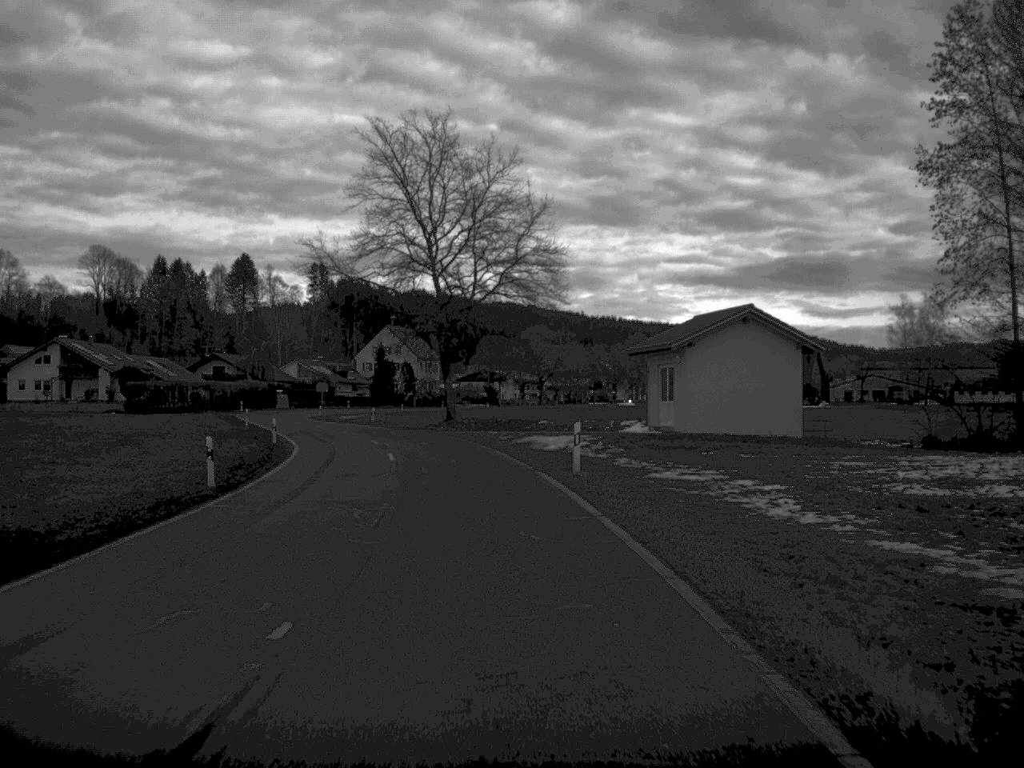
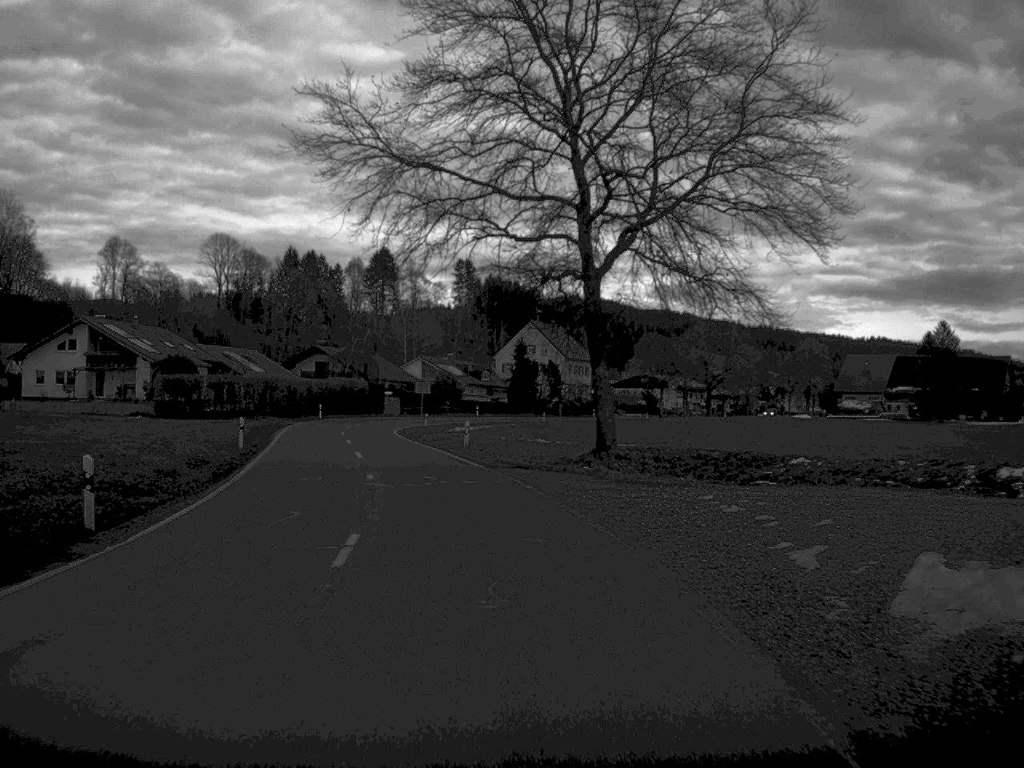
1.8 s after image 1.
(-1.8, +32.5) m; -7°
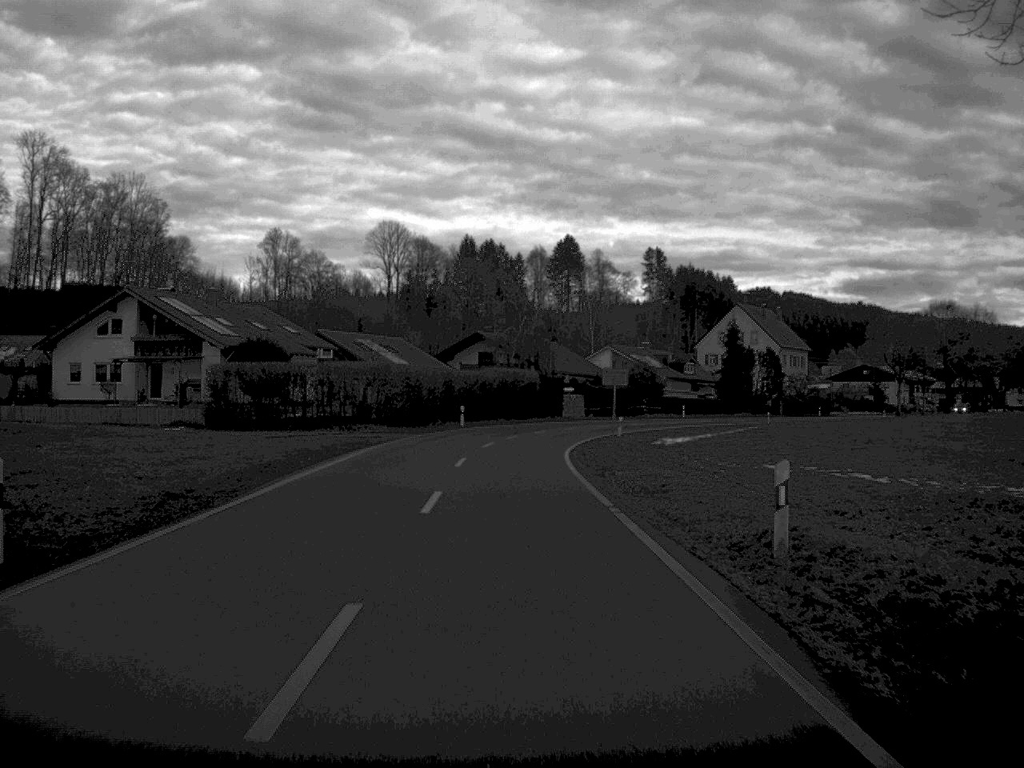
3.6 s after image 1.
(-2.4, +30.2) m; -8°
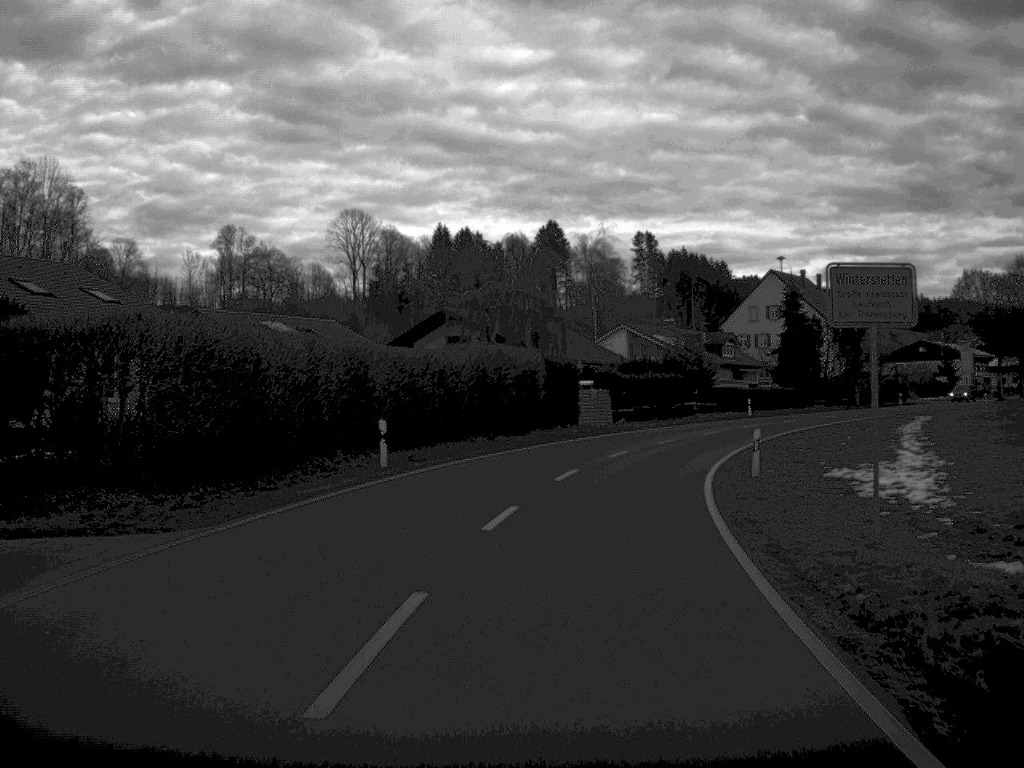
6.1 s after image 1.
(-0.4, +35.4) m; +1°
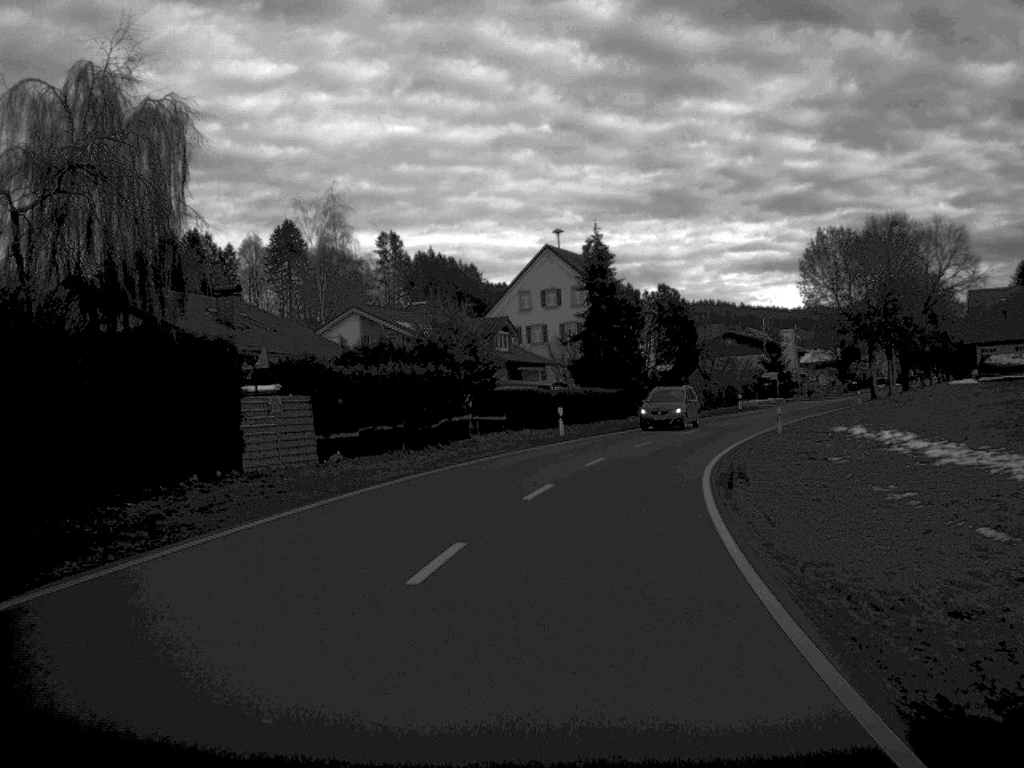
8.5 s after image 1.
(+2.8, +30.8) m; +11°
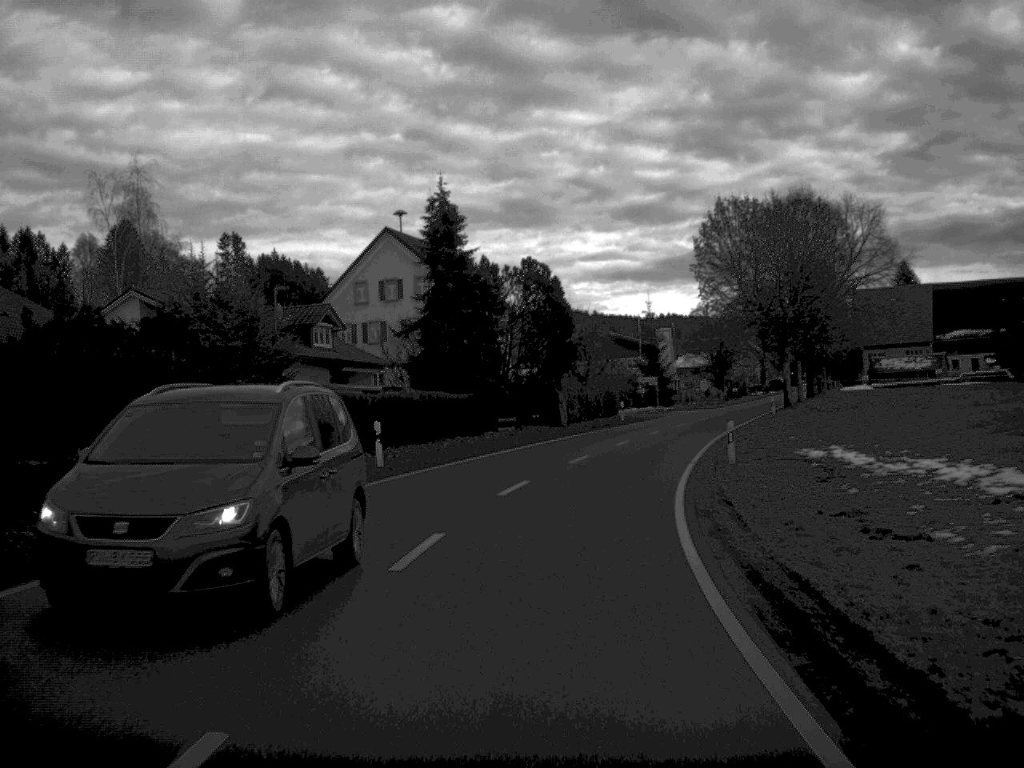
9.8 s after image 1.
(+1.0, +16.8) m; +7°
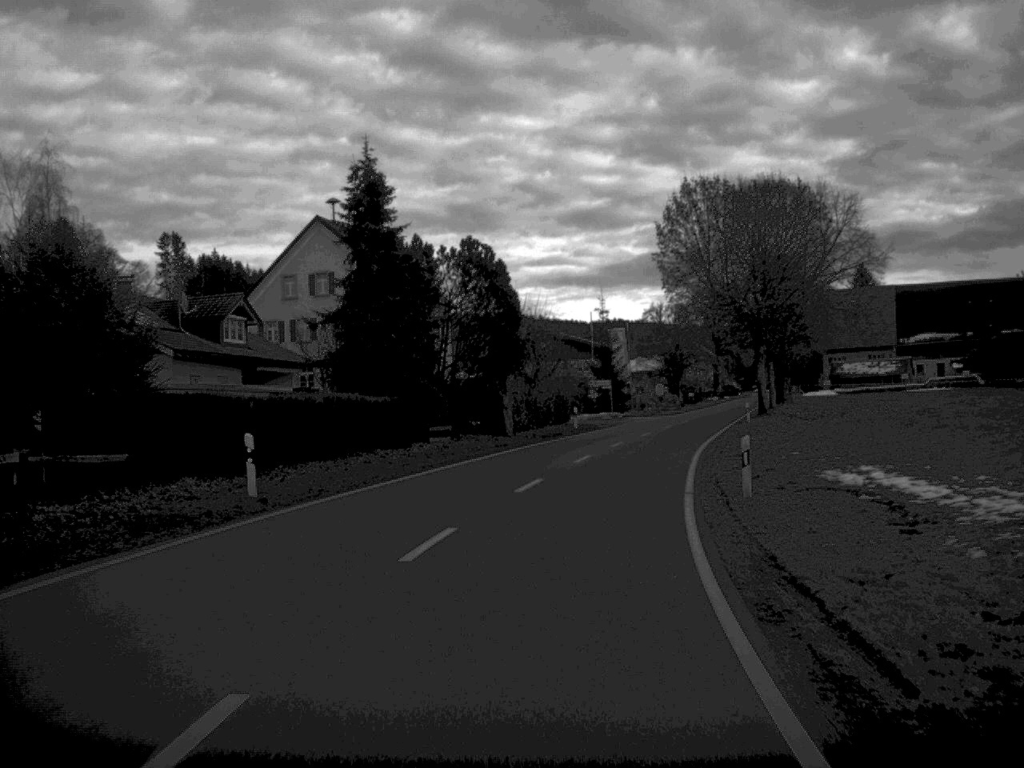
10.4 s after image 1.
(+0.2, +8.1) m; +2°
